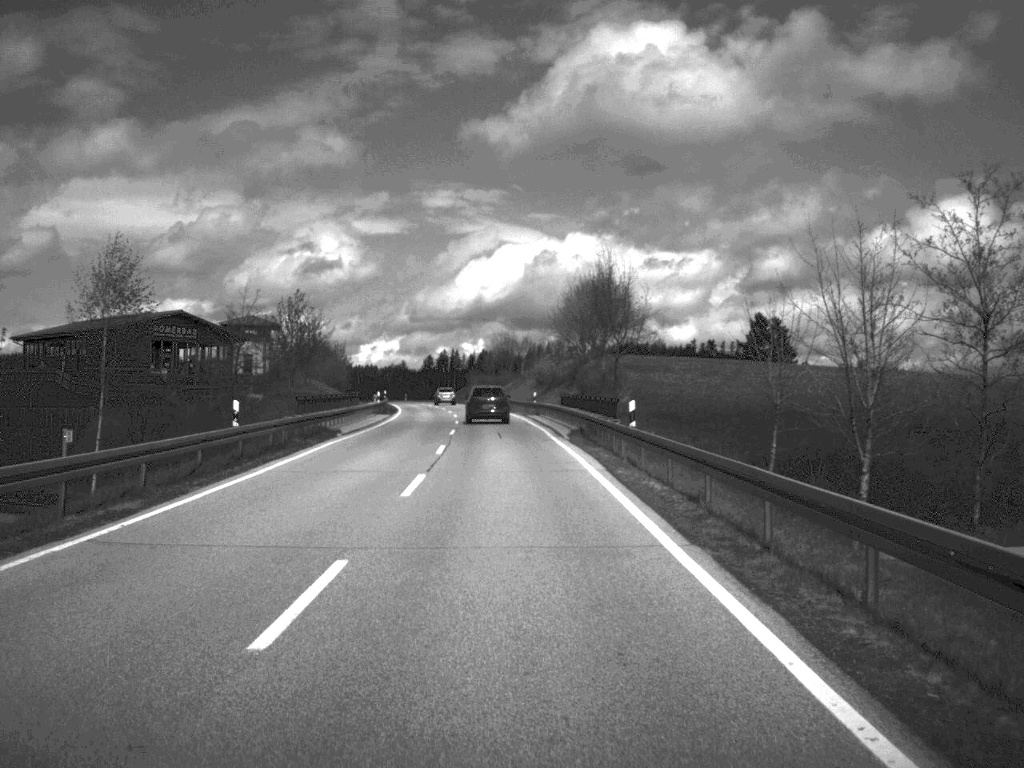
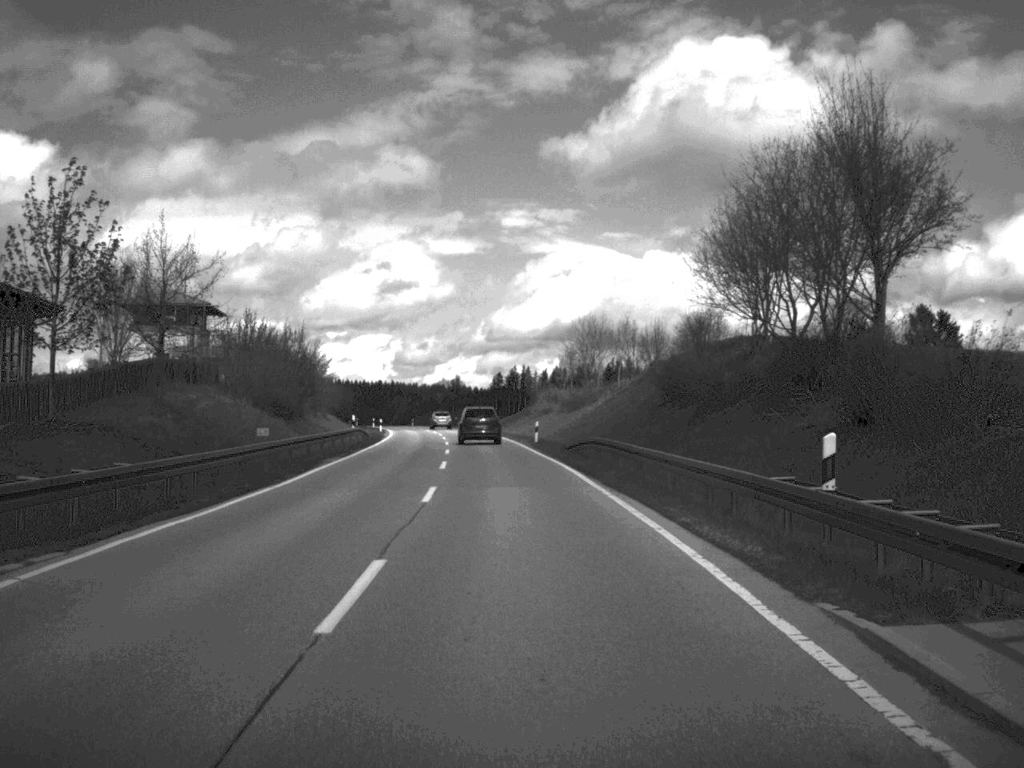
(-1.7, +57.1) m; -3°
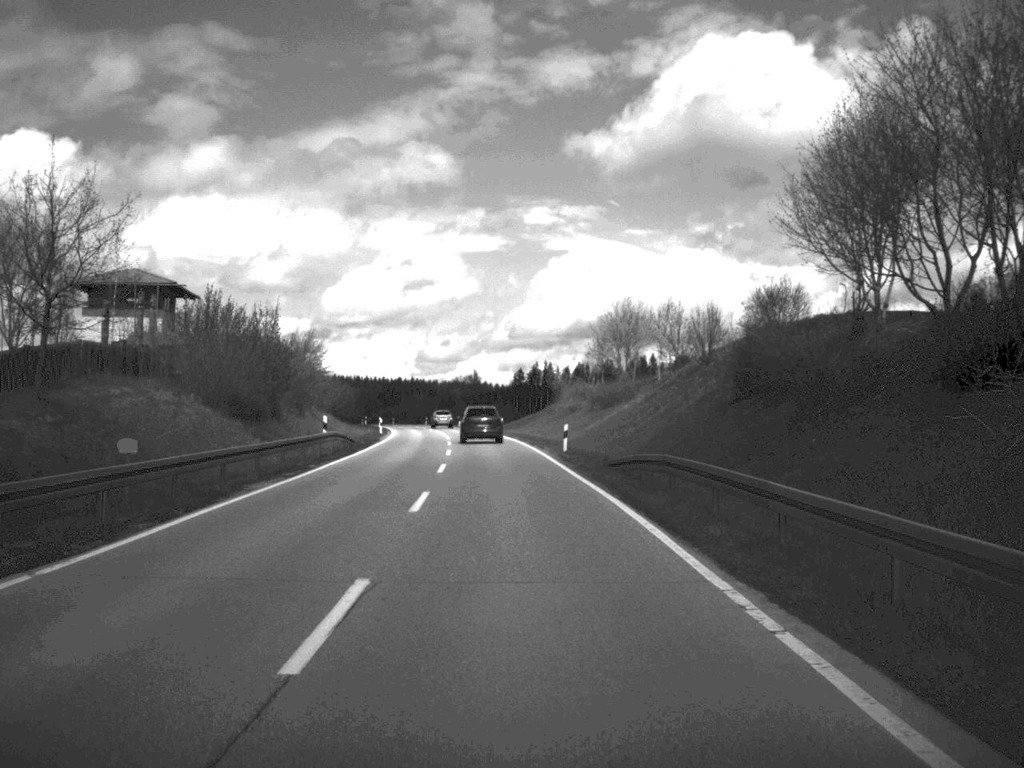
(-0.1, +13.3) m; -1°
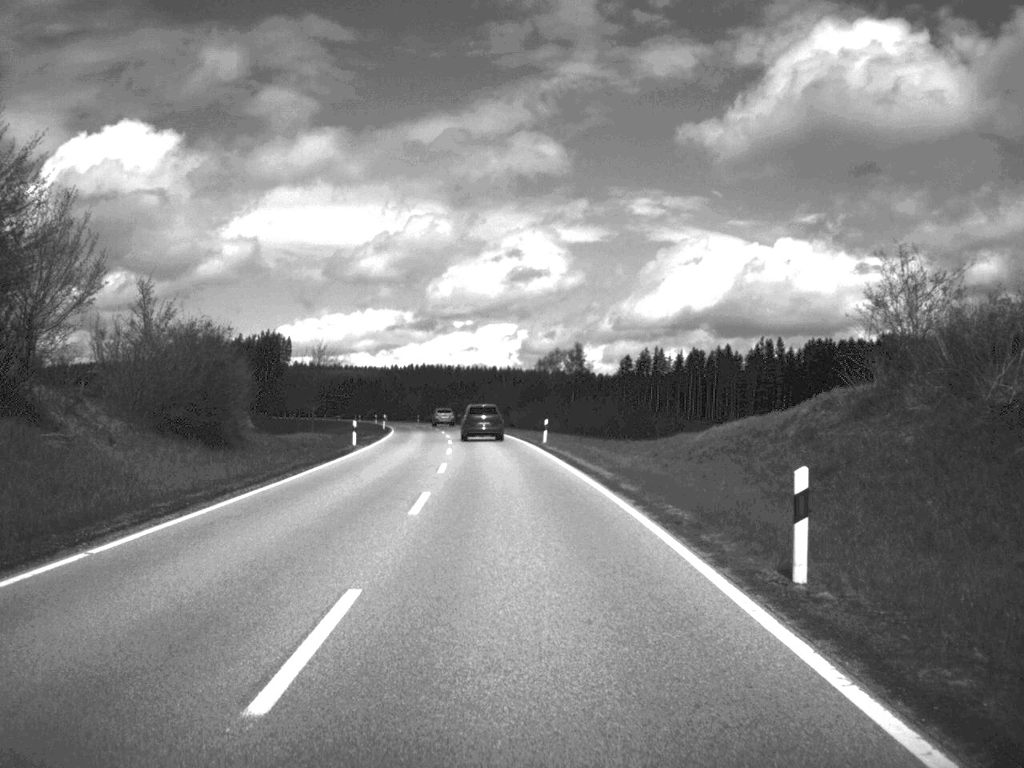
(-3.1, +70.7) m; -5°
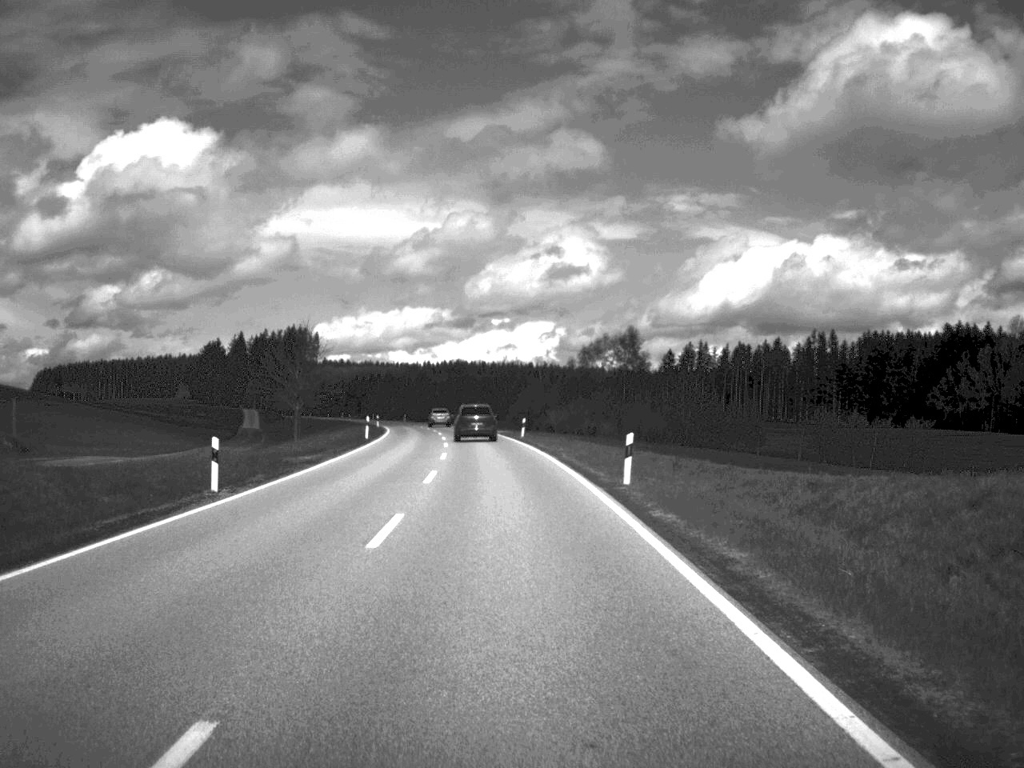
(-0.4, +27.6) m; -2°
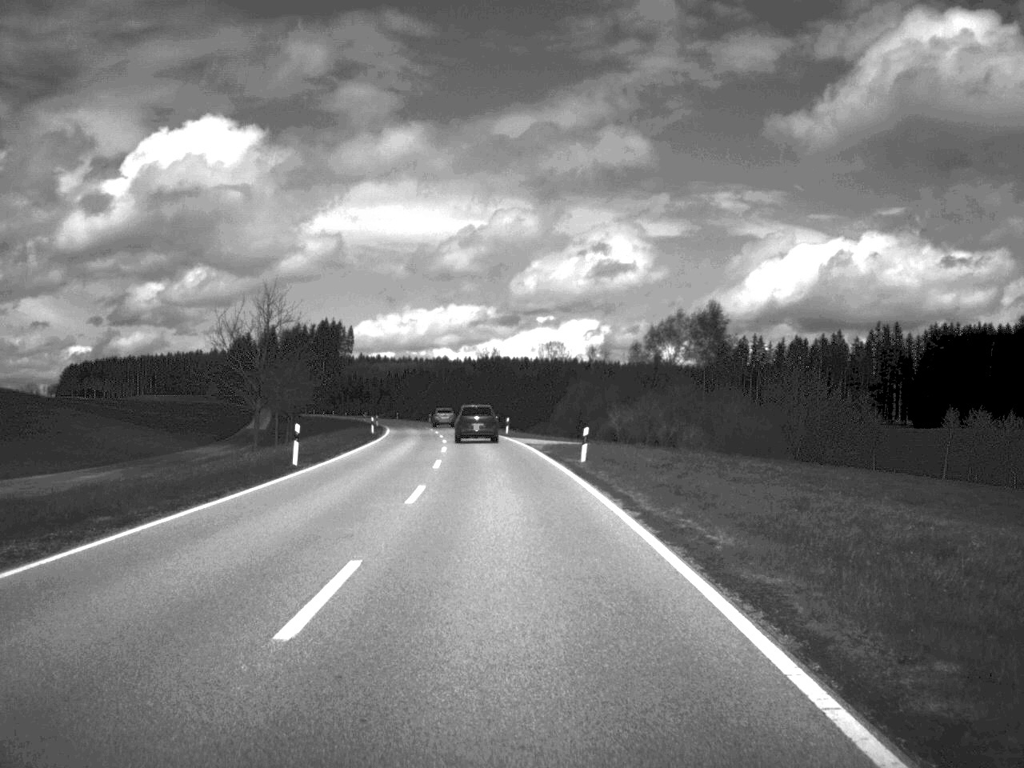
(-0.5, +28.8) m; -2°
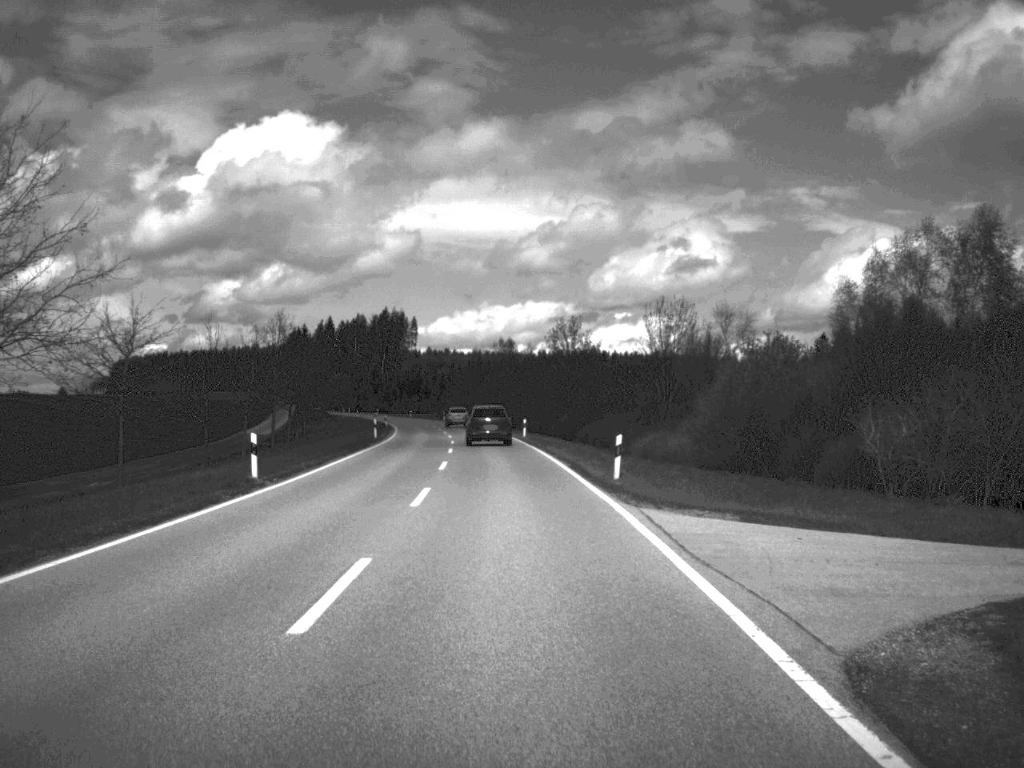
(-1.4, +46.5) m; -4°
